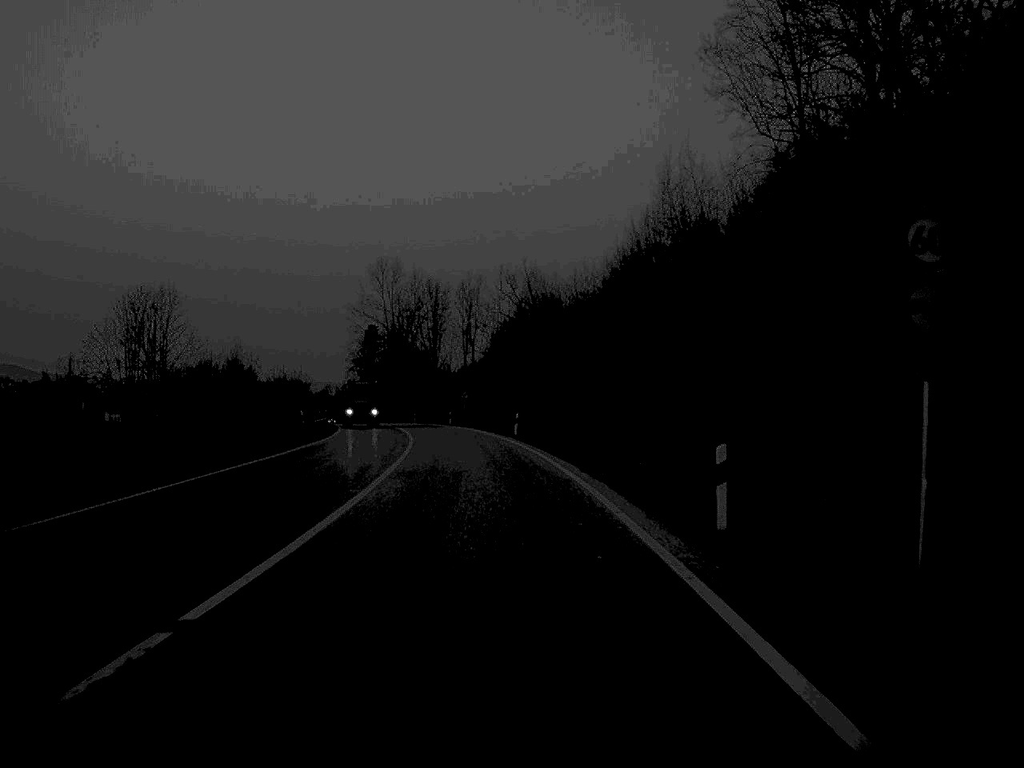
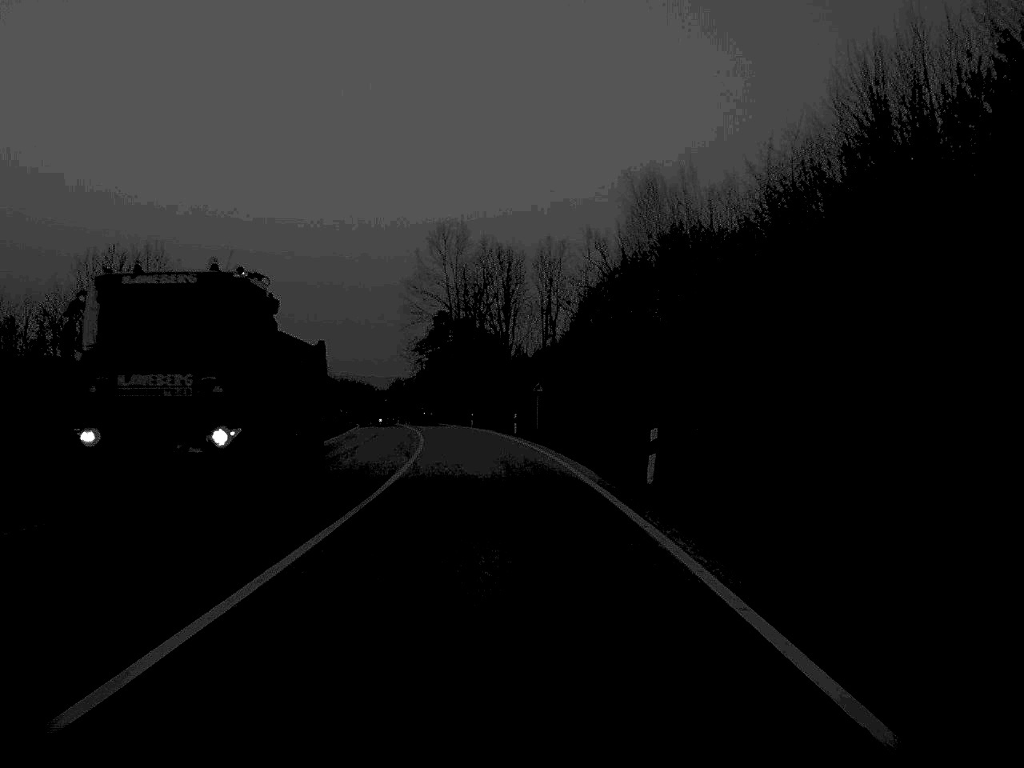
(-1.1, +35.8) m; -4°
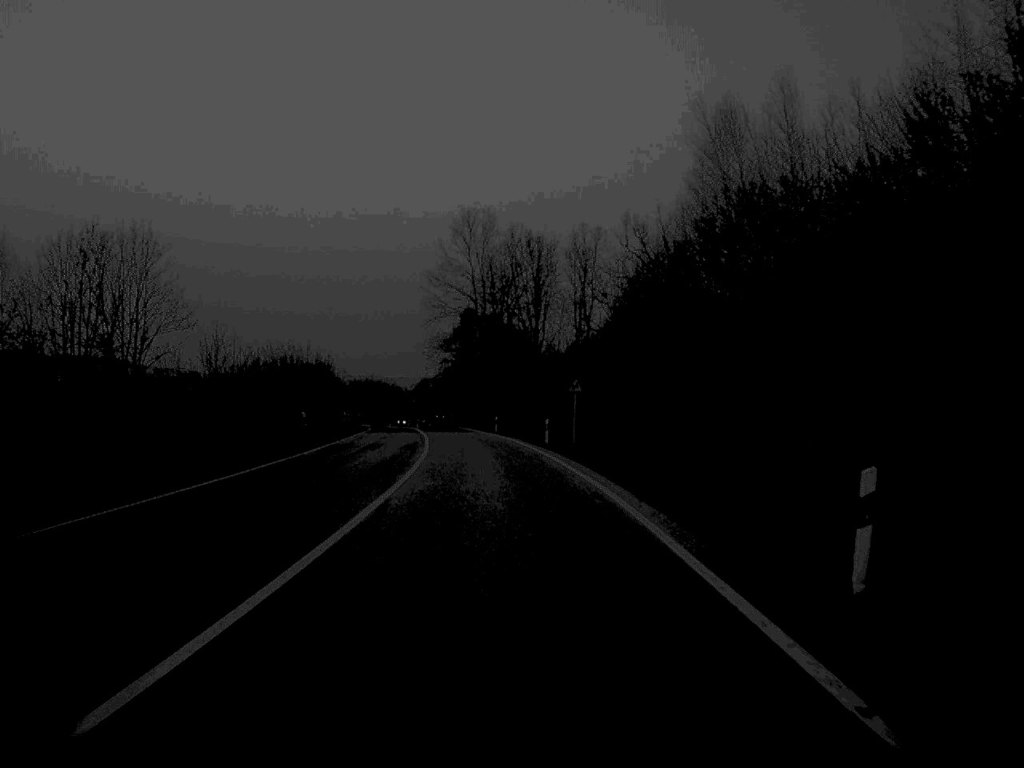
(-0.1, +13.0) m; -1°
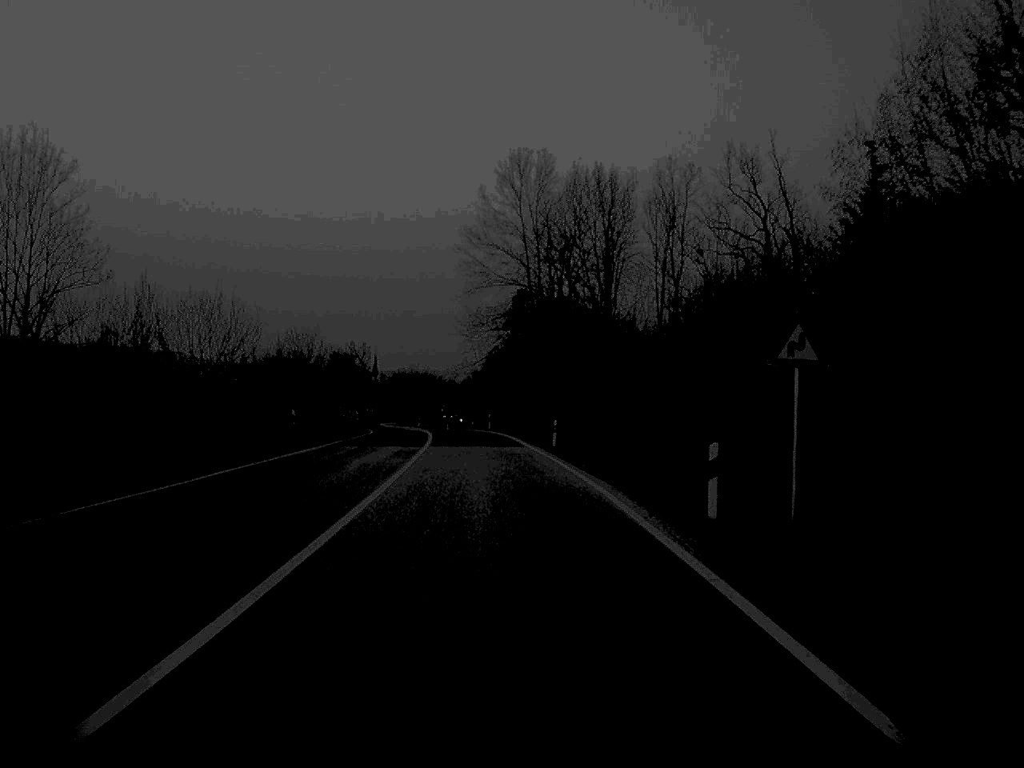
(-0.8, +34.5) m; -2°
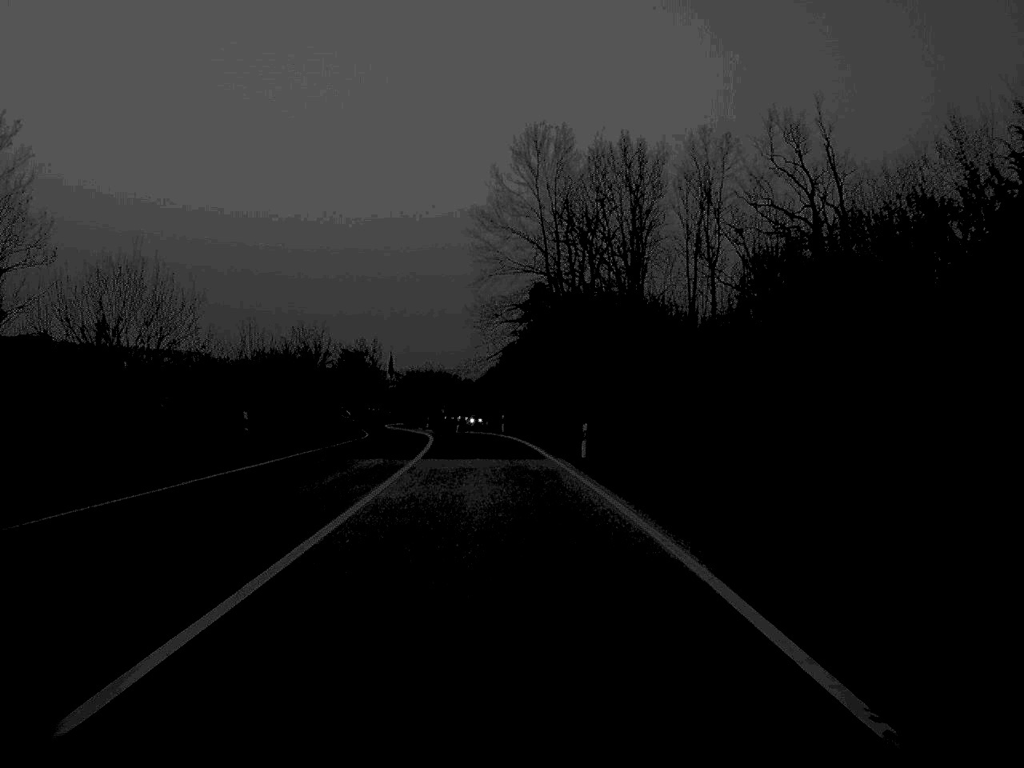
(-0.1, +11.0) m; -1°
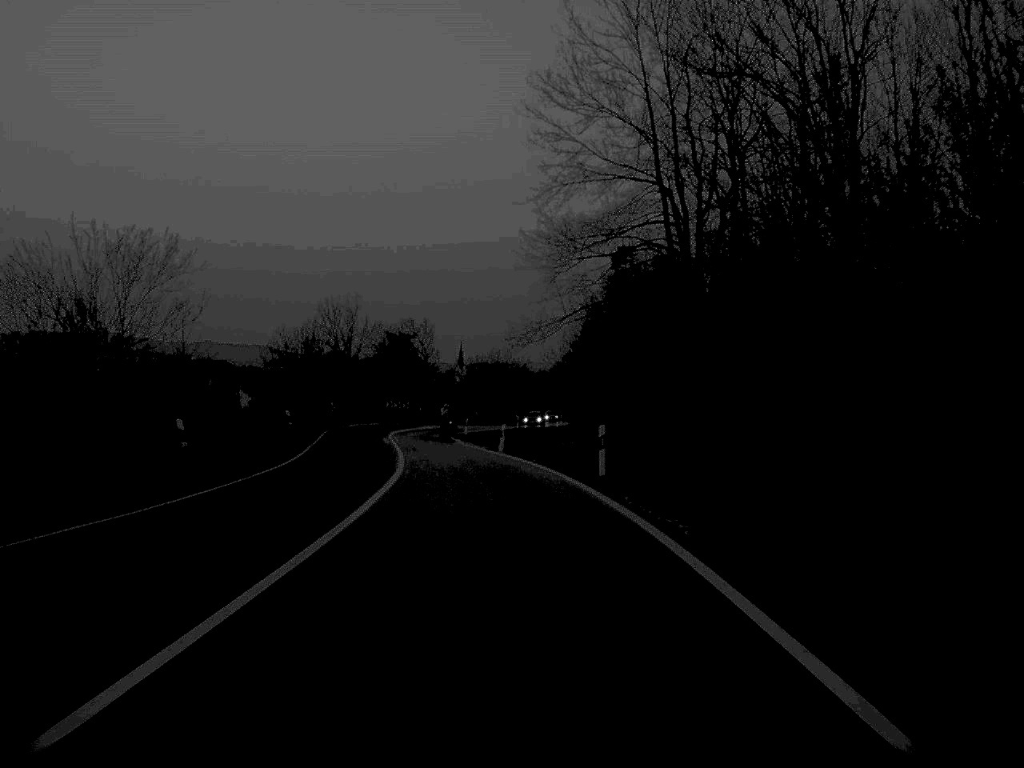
(-1.1, +44.4) m; -3°
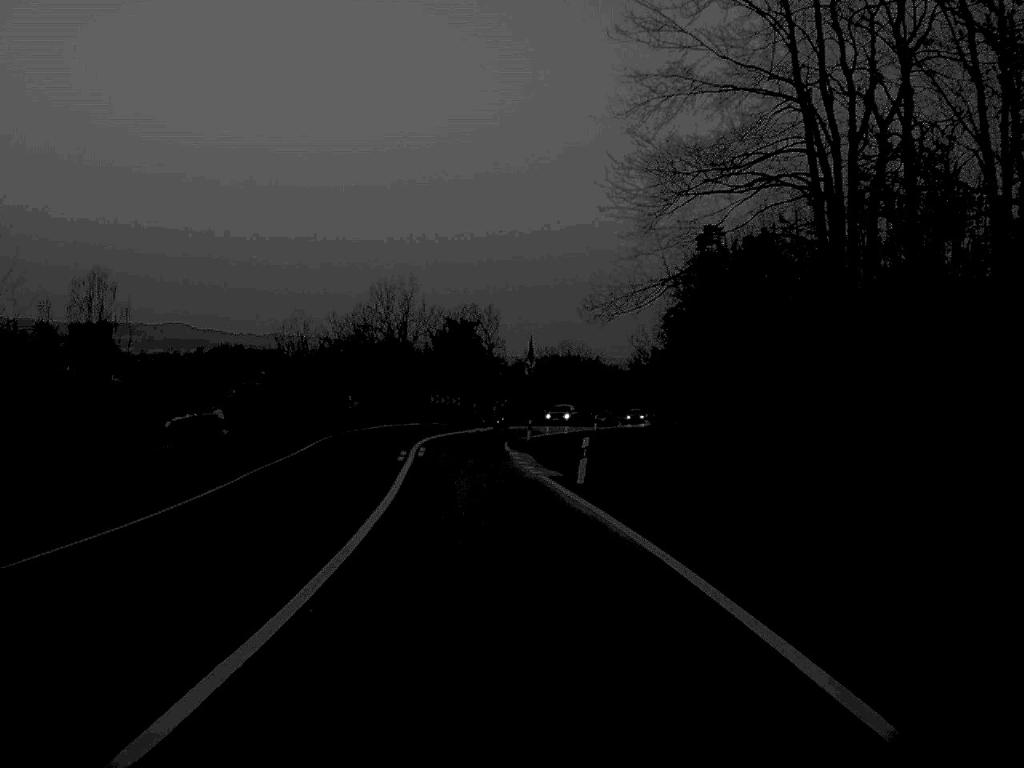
(-0.5, +19.4) m; -3°
